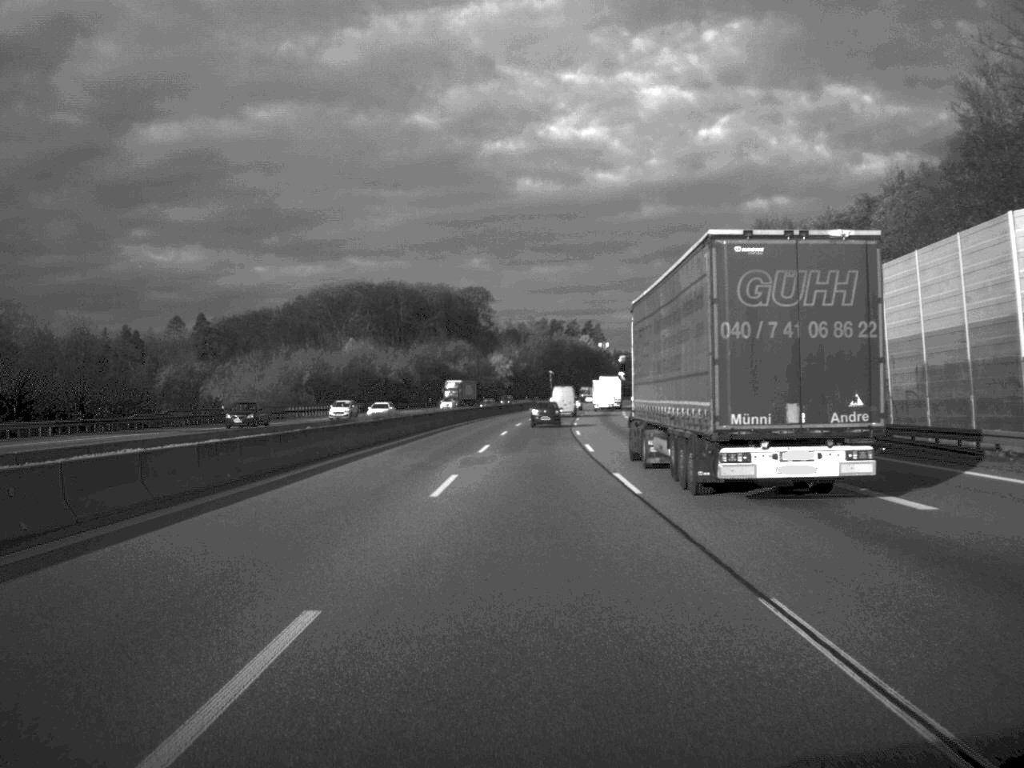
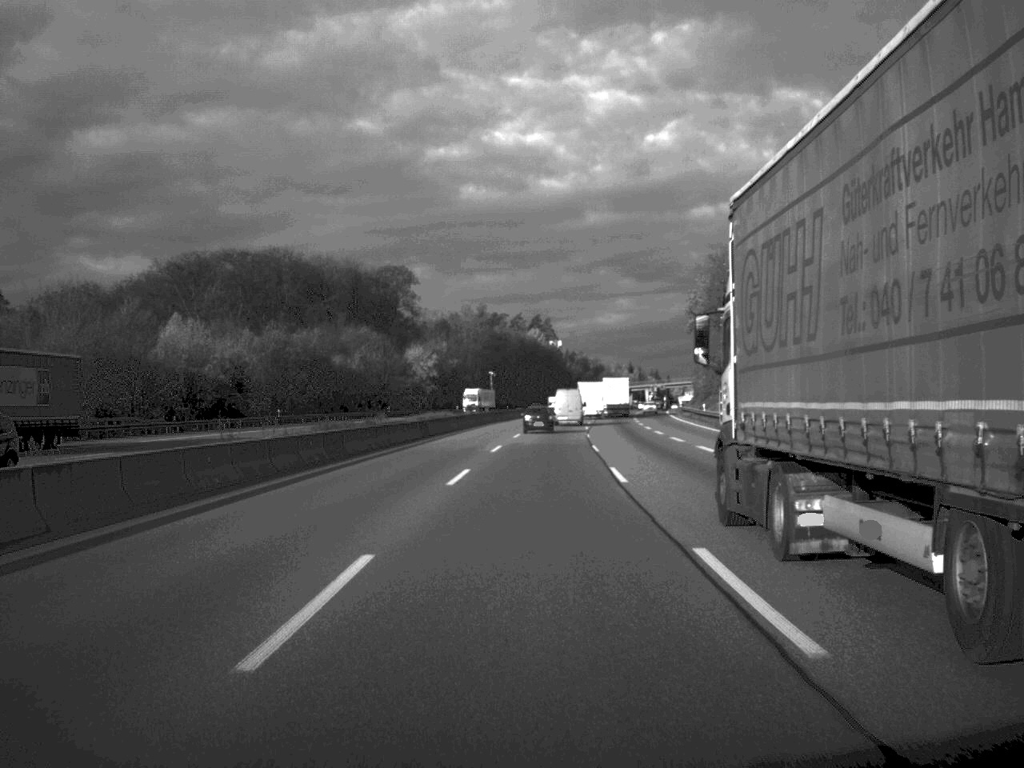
(+1.5, +85.0) m; +3°
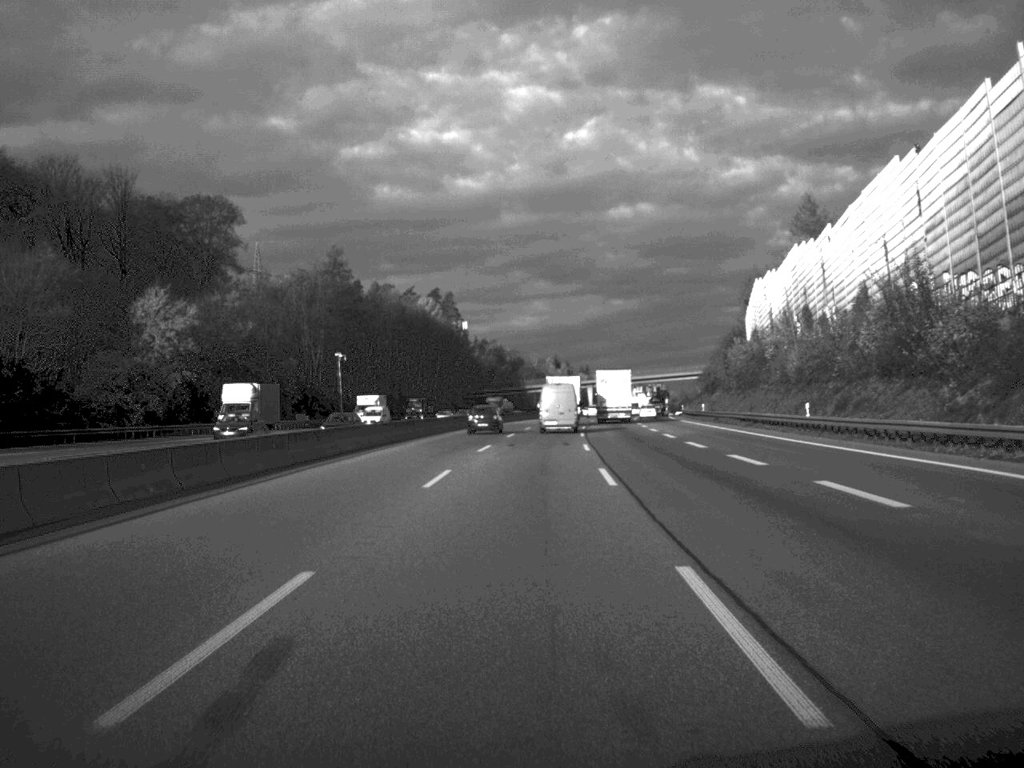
(+3.8, +107.6) m; +4°
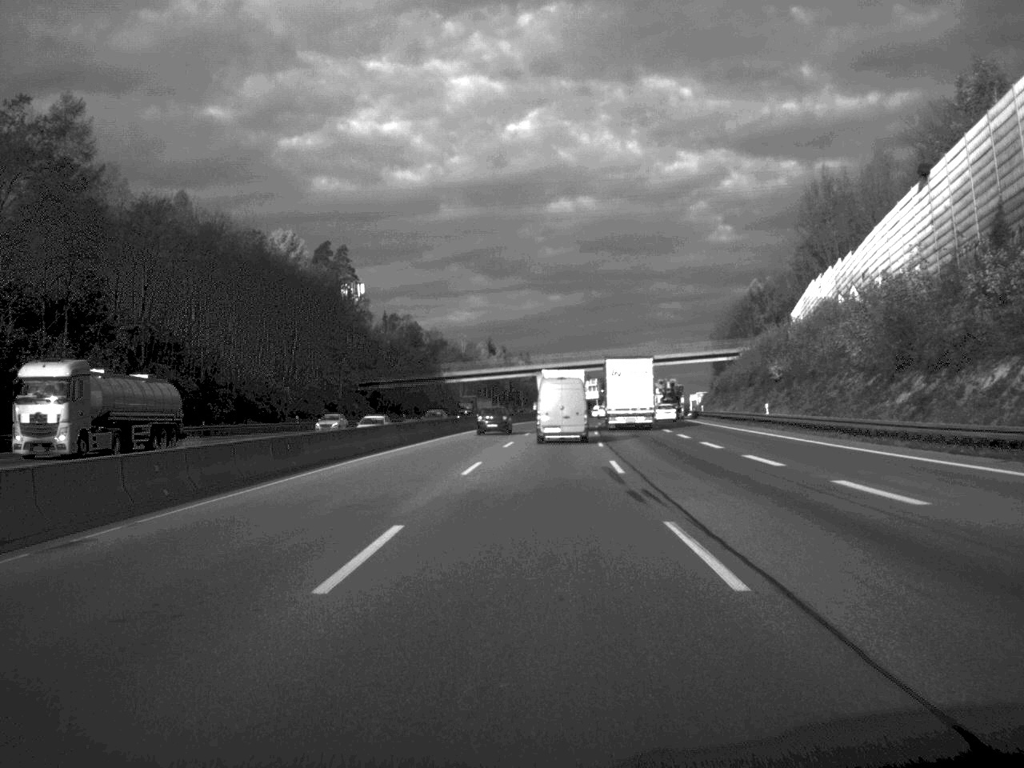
(+2.0, +83.8) m; +3°
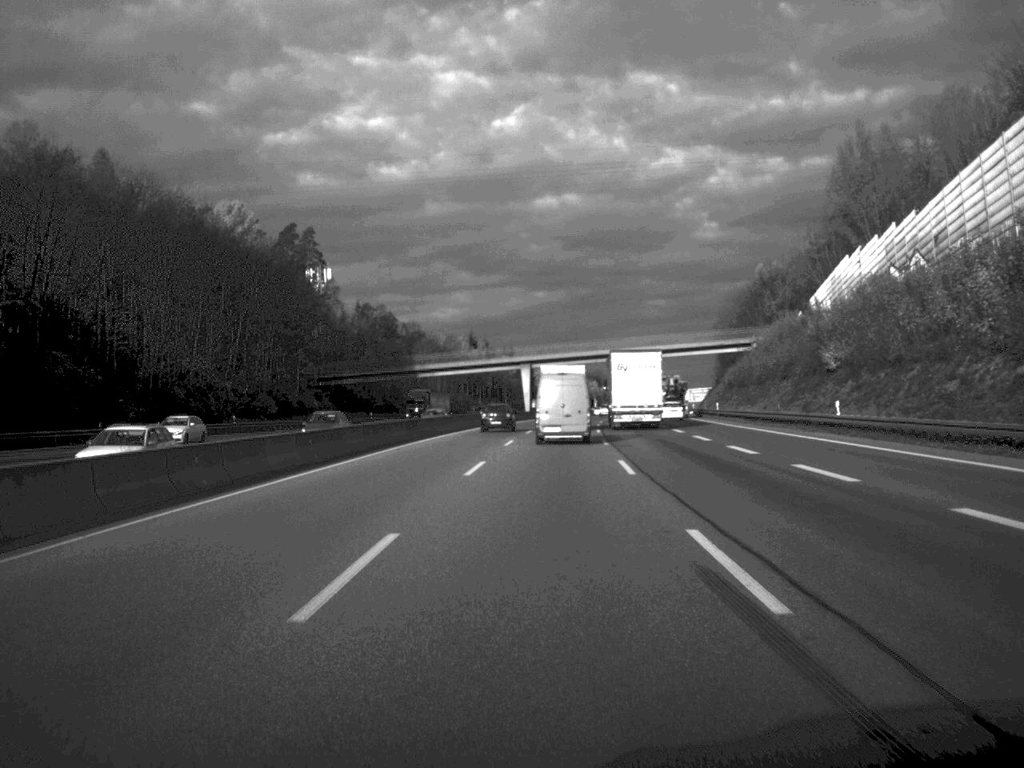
(+0.1, +19.2) m; +1°
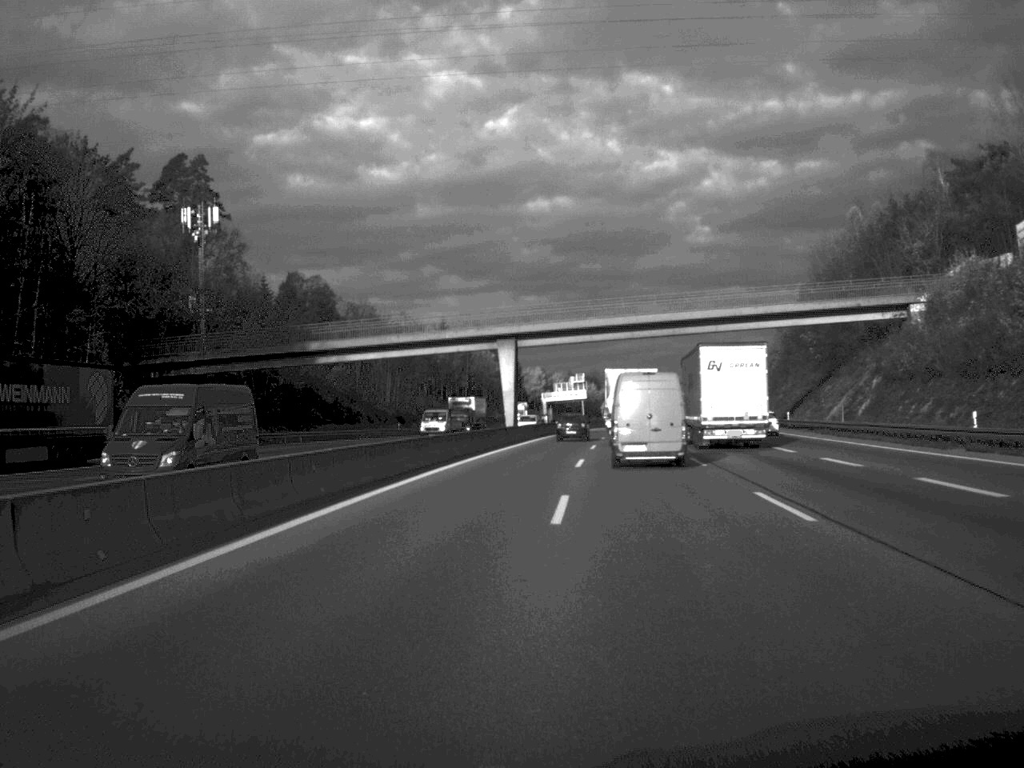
(+0.3, +62.3) m; +1°
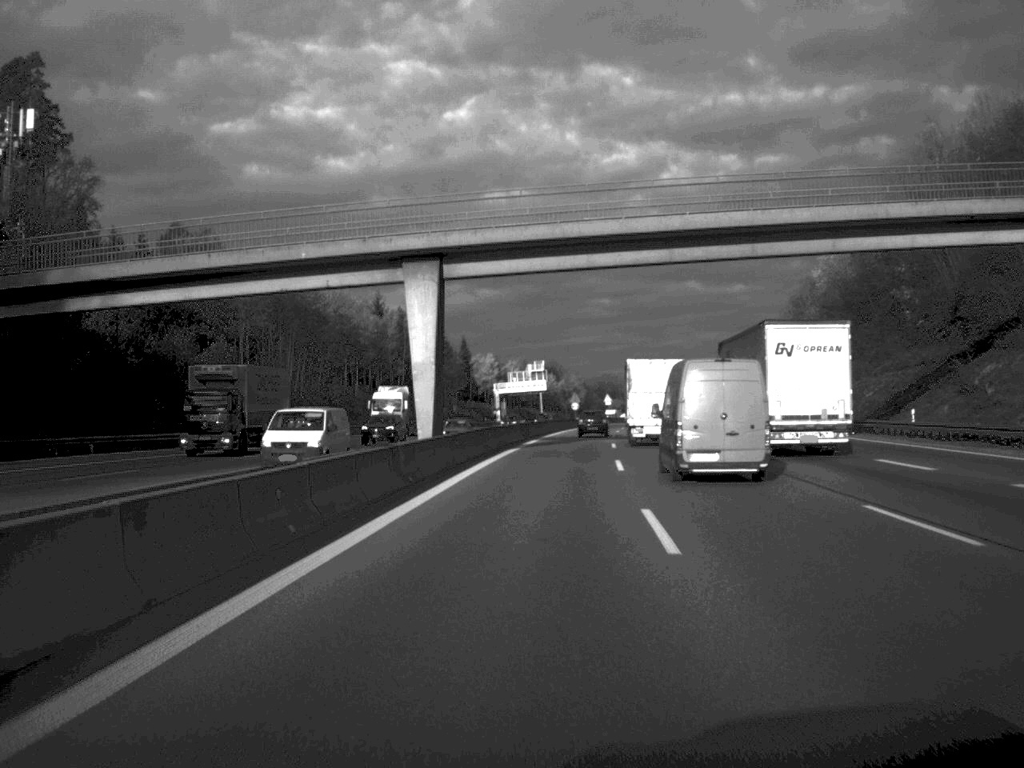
(+0.6, +39.7) m; +2°
